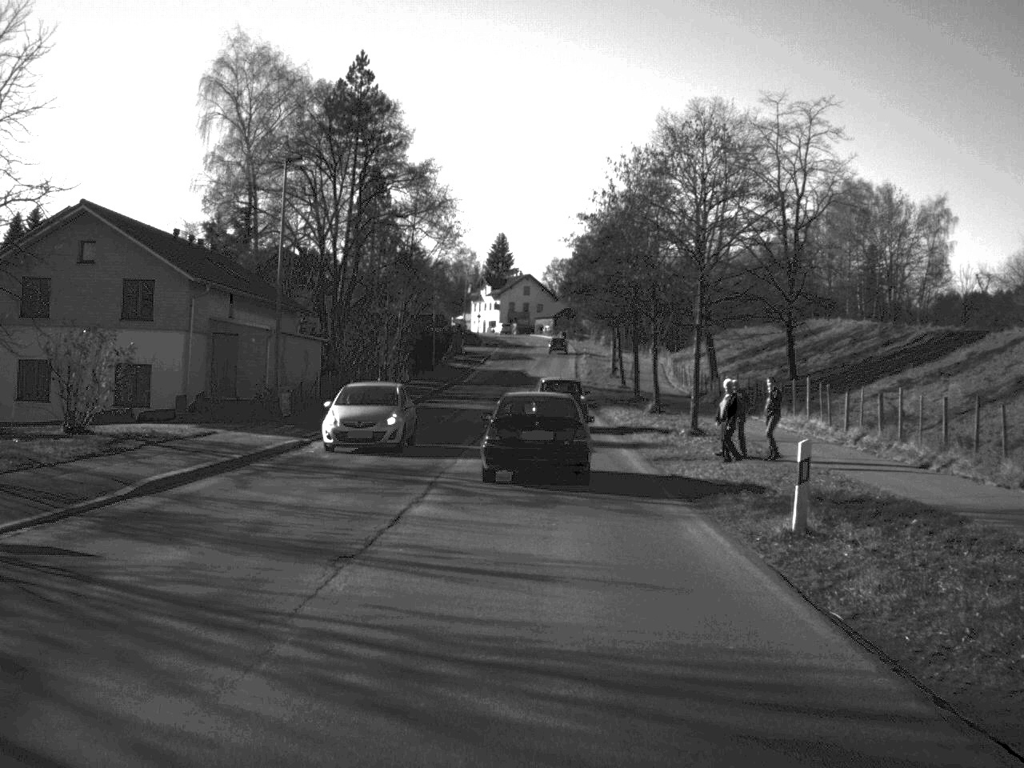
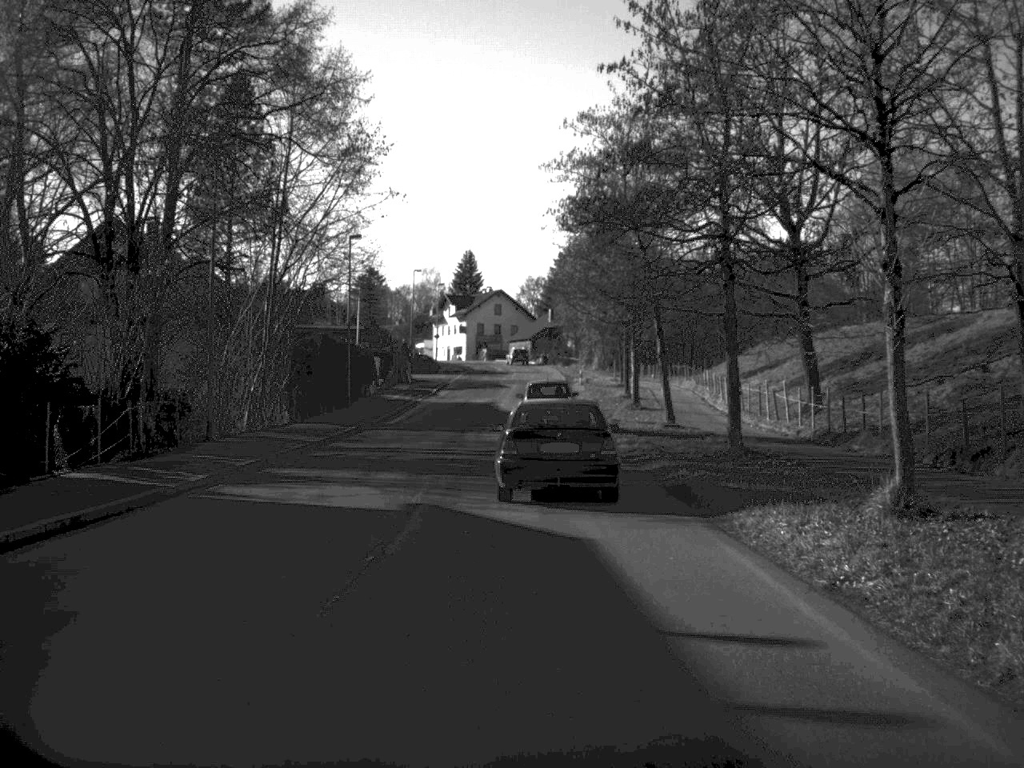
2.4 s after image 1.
(+0.2, +33.2) m; +1°
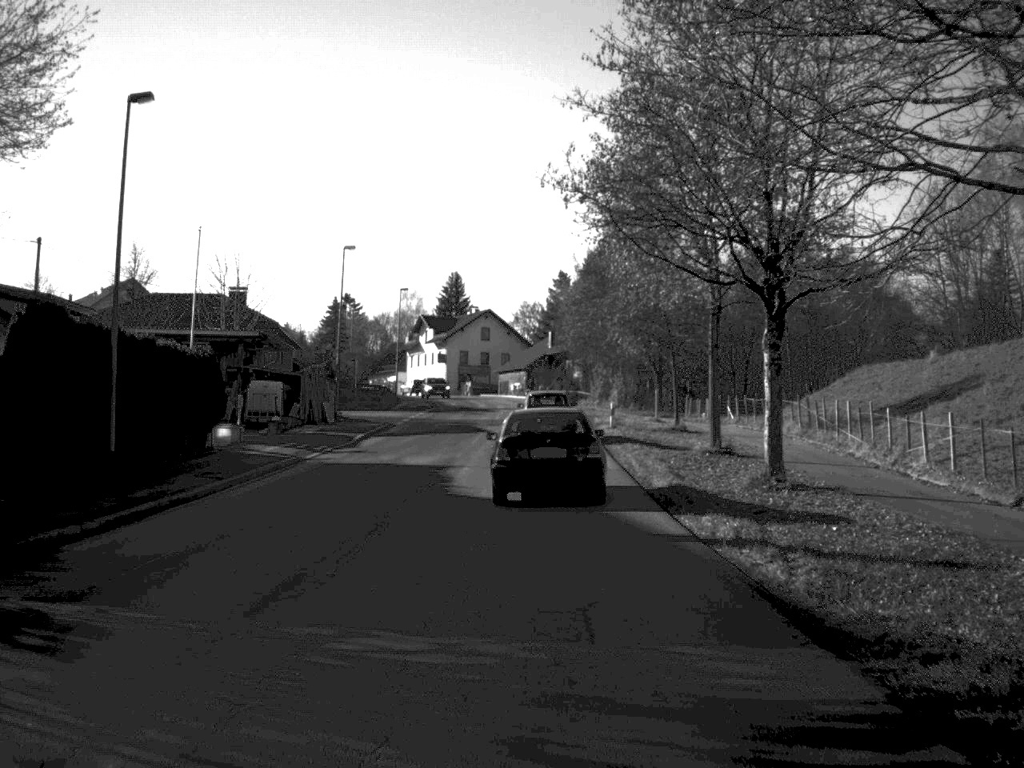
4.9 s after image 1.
(+0.1, +32.2) m; 0°
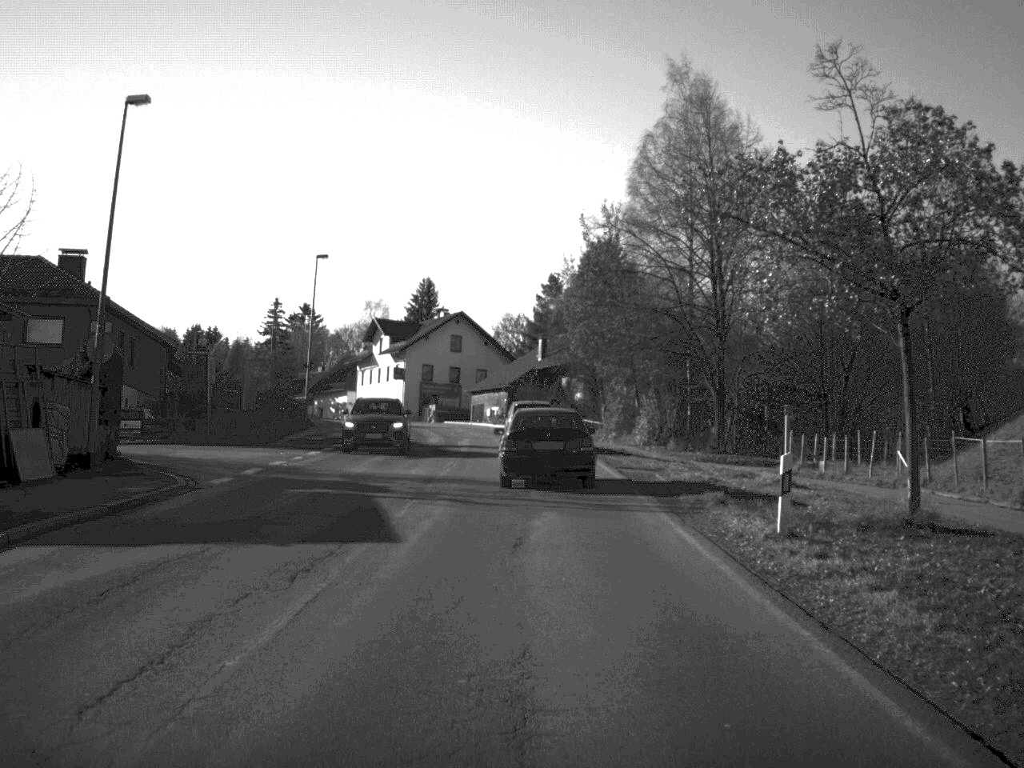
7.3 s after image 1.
(+0.1, +31.0) m; +1°
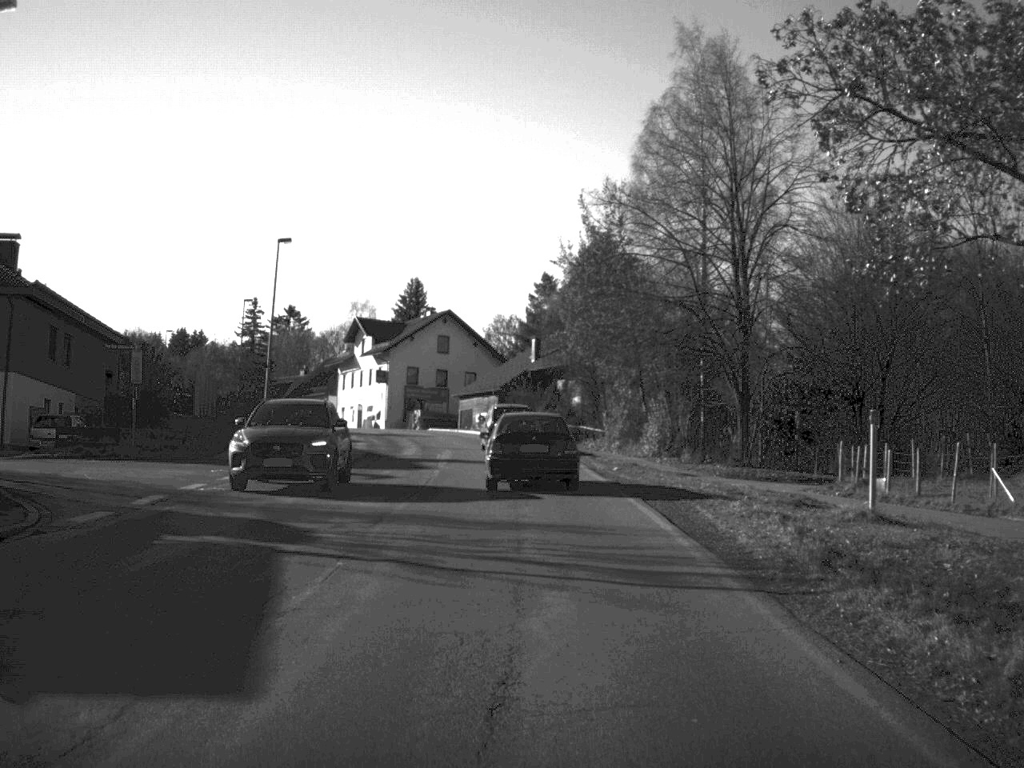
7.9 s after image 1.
(0.0, +7.3) m; 0°
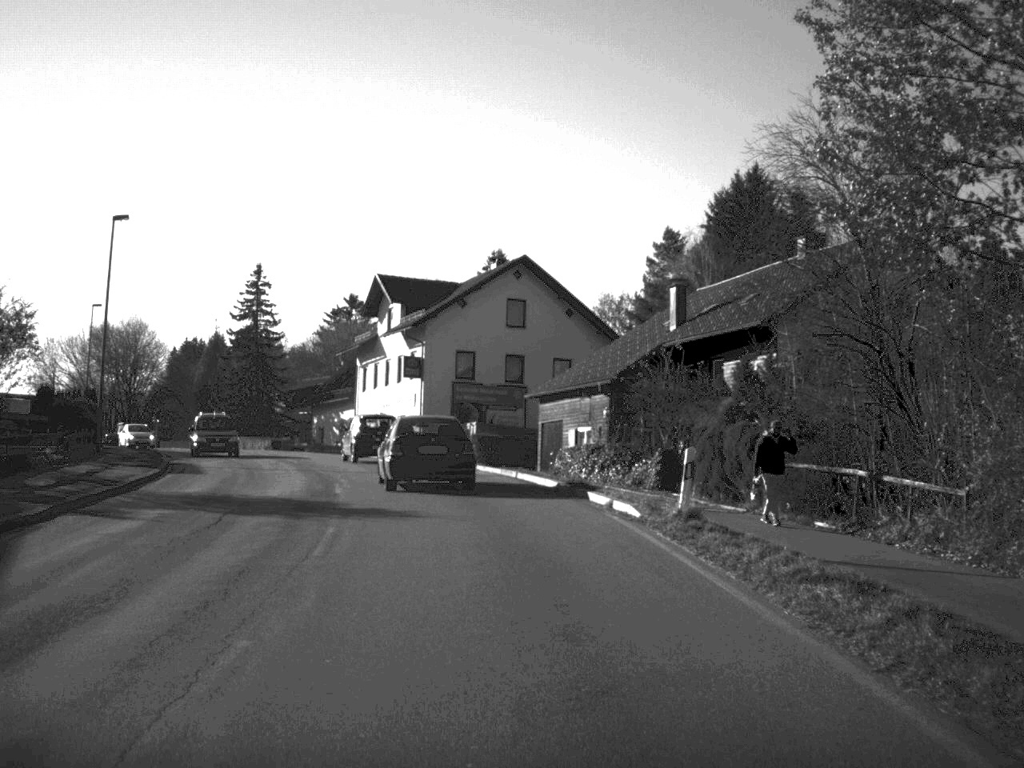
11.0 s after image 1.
(-0.9, +39.9) m; -5°
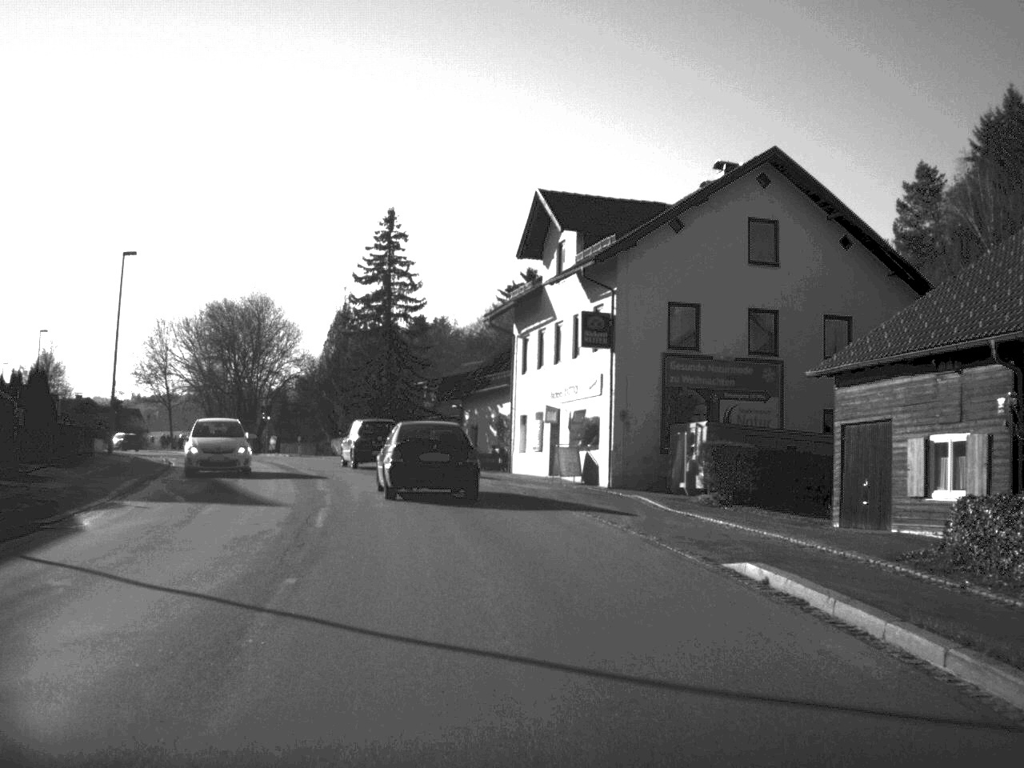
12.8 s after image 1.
(-1.7, +23.7) m; -9°
